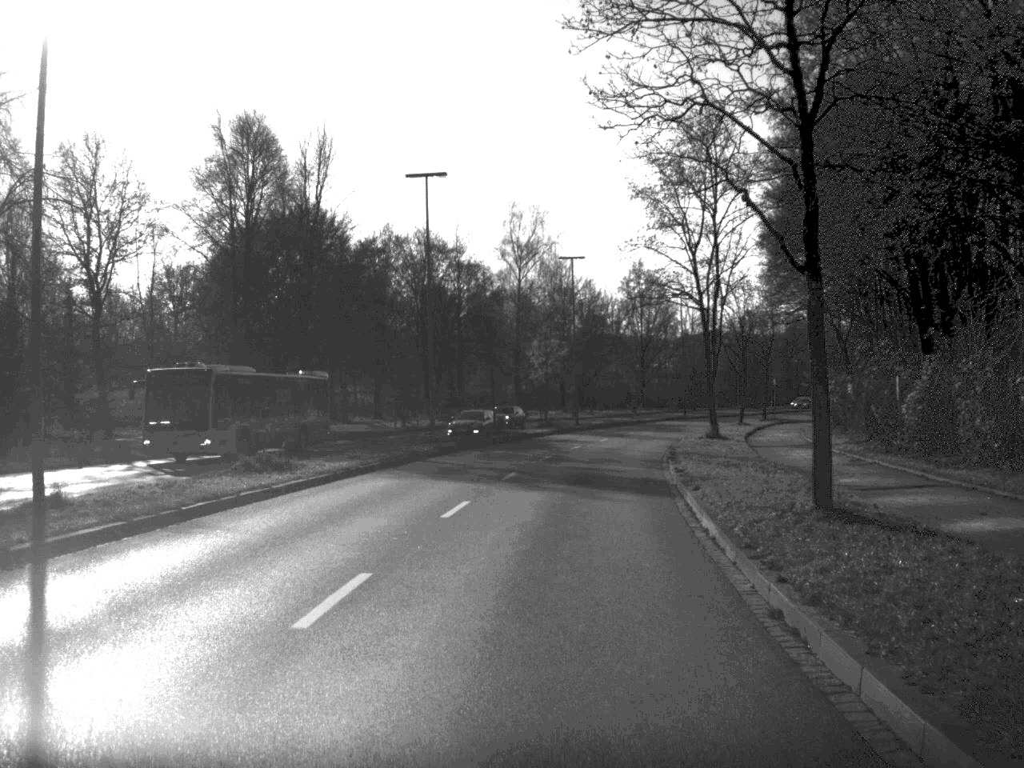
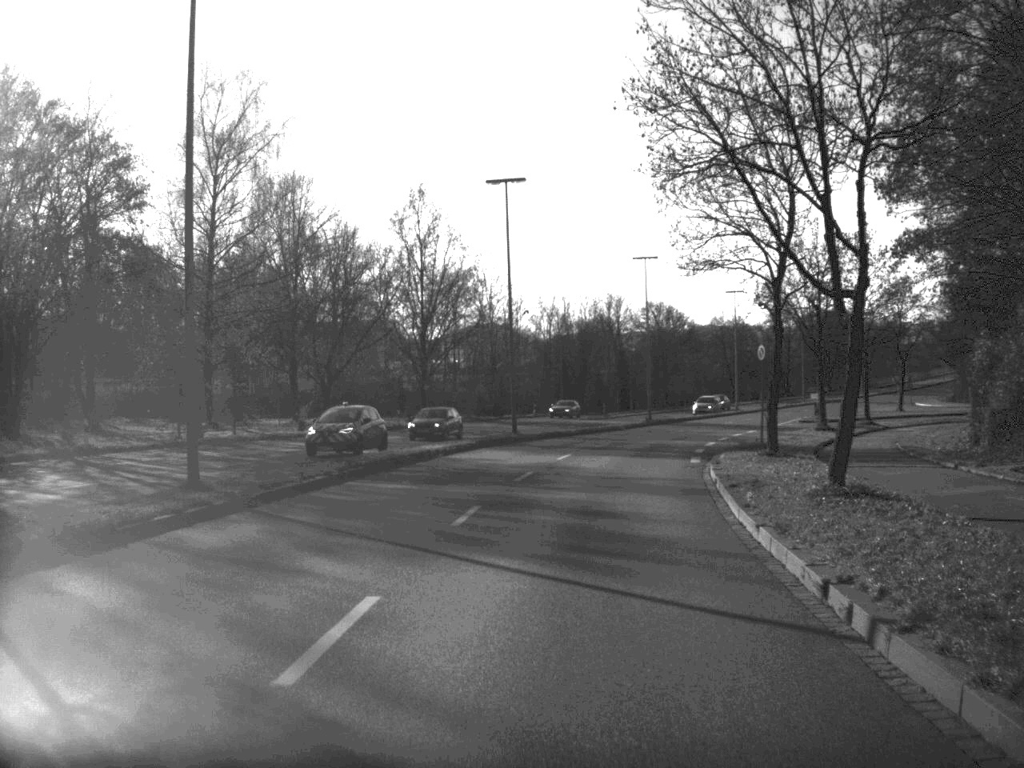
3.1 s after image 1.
(+4.6, +54.5) m; +10°
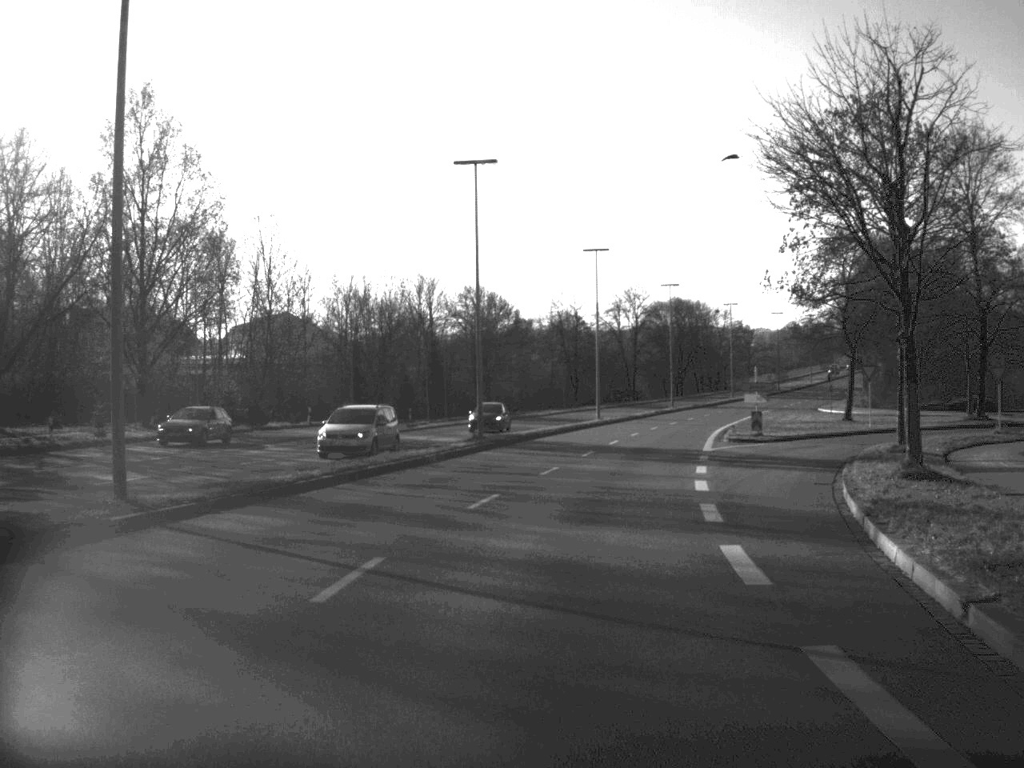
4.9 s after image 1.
(+2.4, +32.2) m; +8°
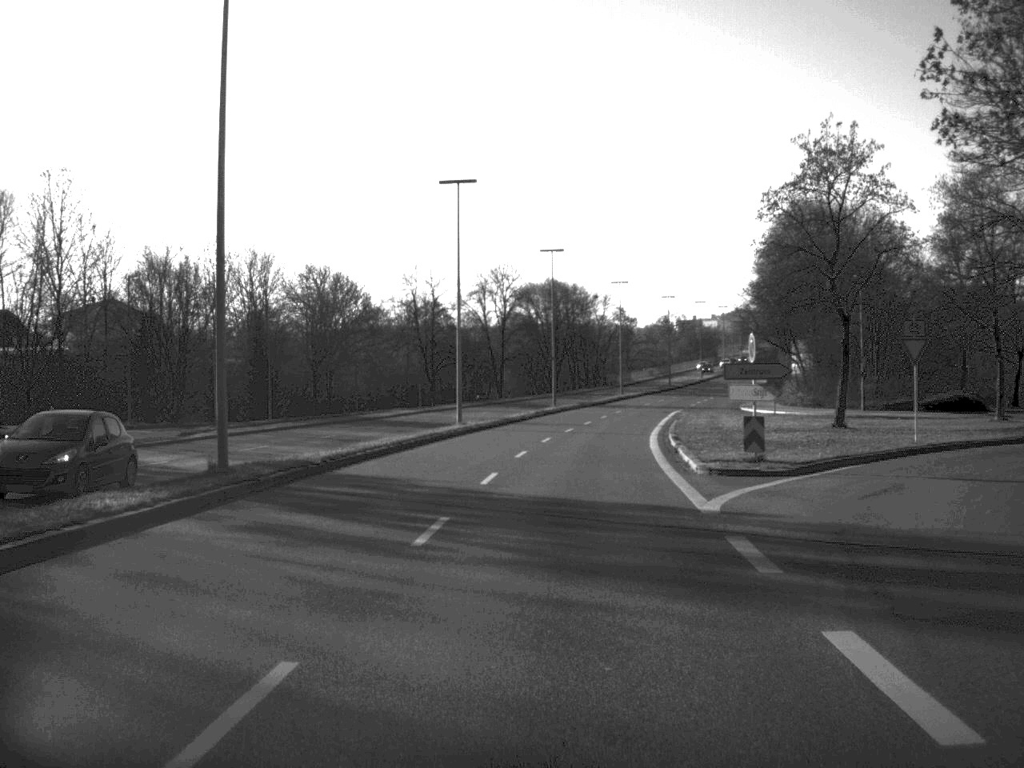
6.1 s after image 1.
(+1.2, +22.9) m; +6°
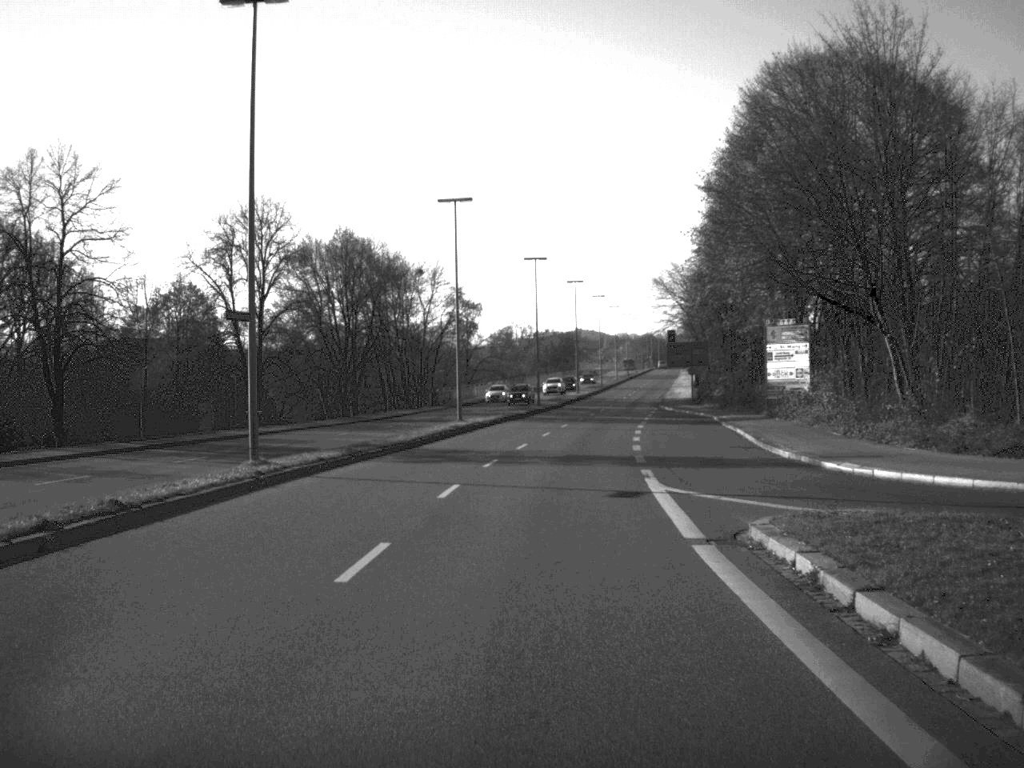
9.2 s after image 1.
(+3.8, +55.3) m; +7°
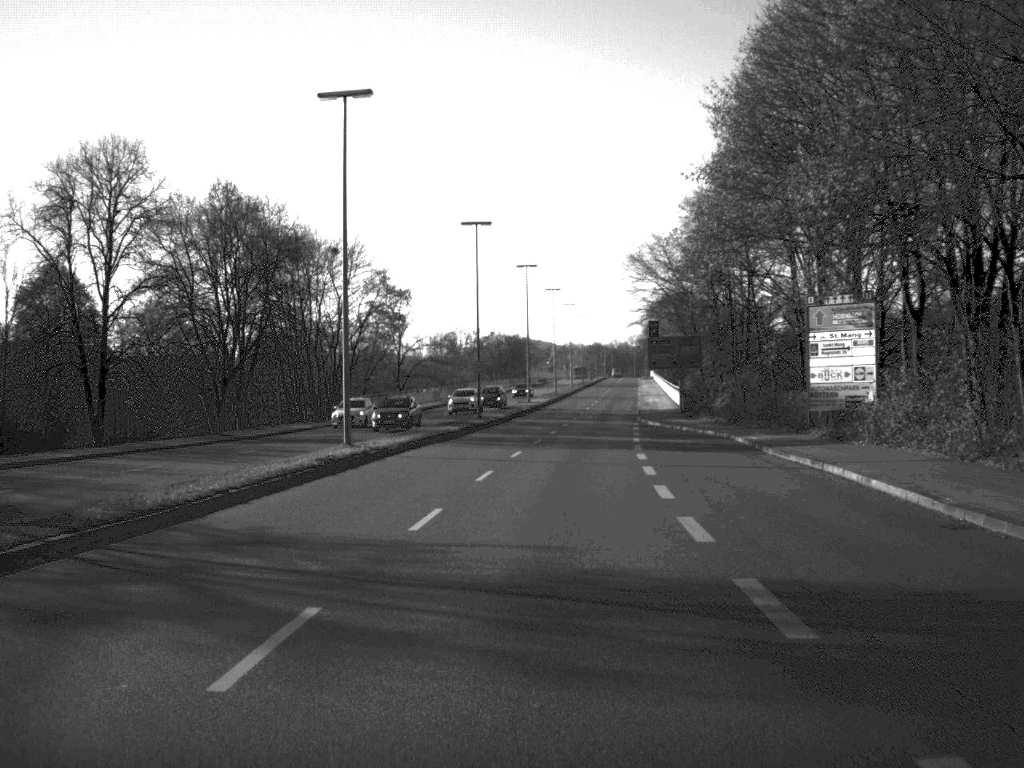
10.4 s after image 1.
(+0.4, +21.7) m; +2°
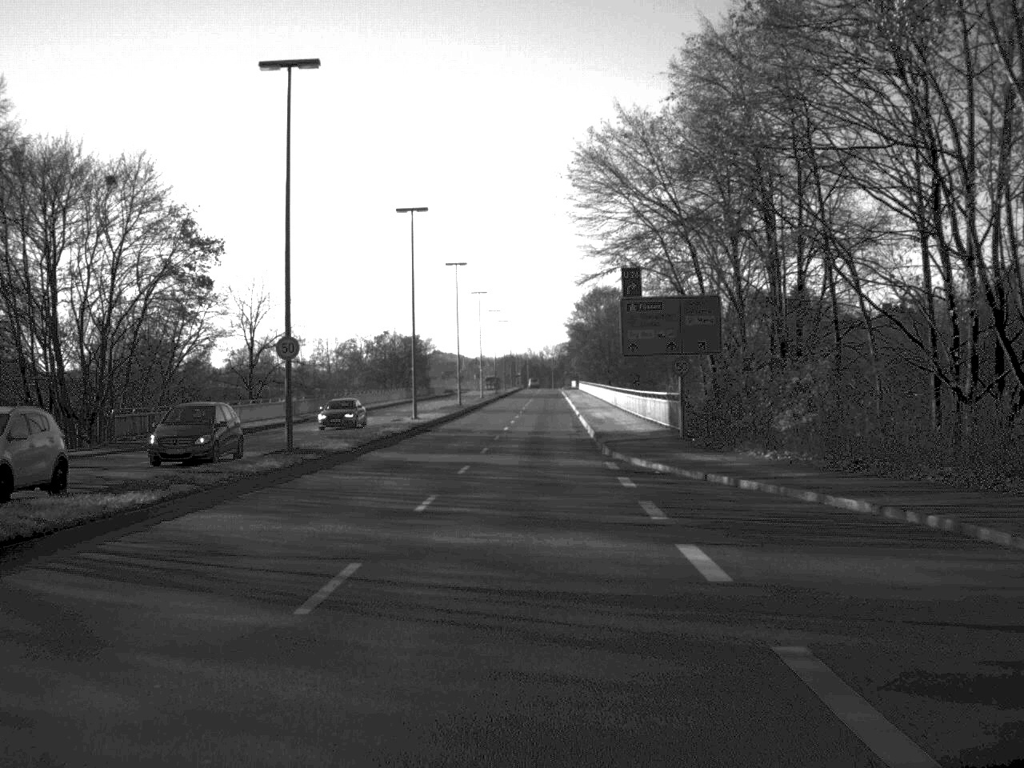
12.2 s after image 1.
(+1.2, +32.9) m; +4°
